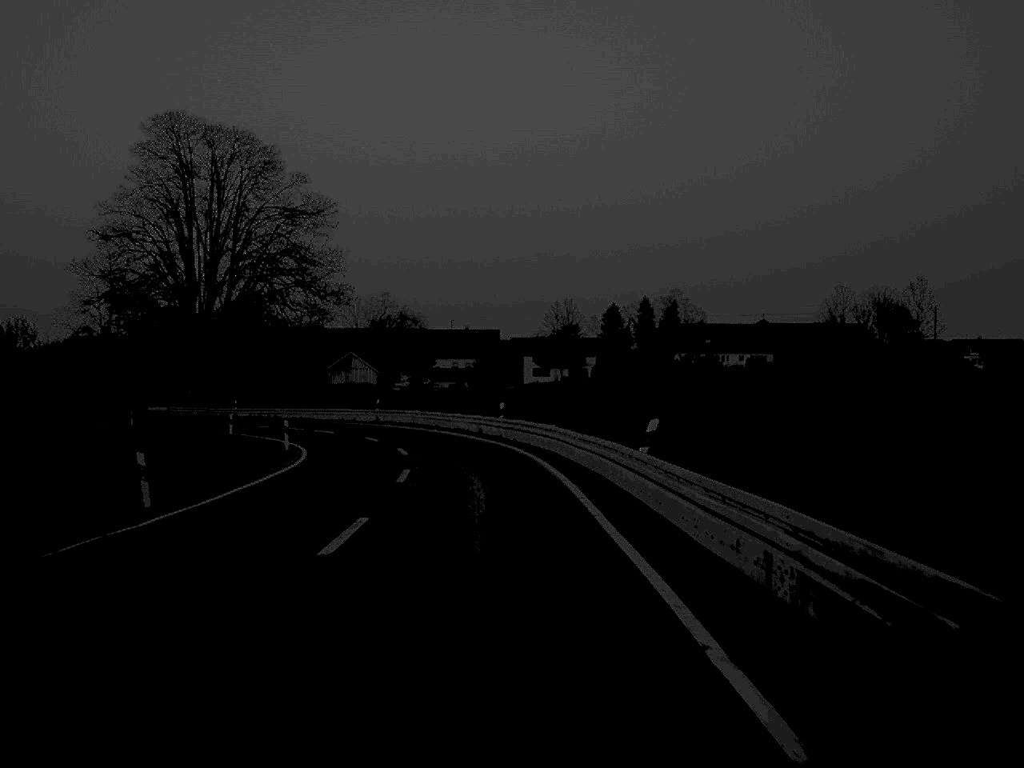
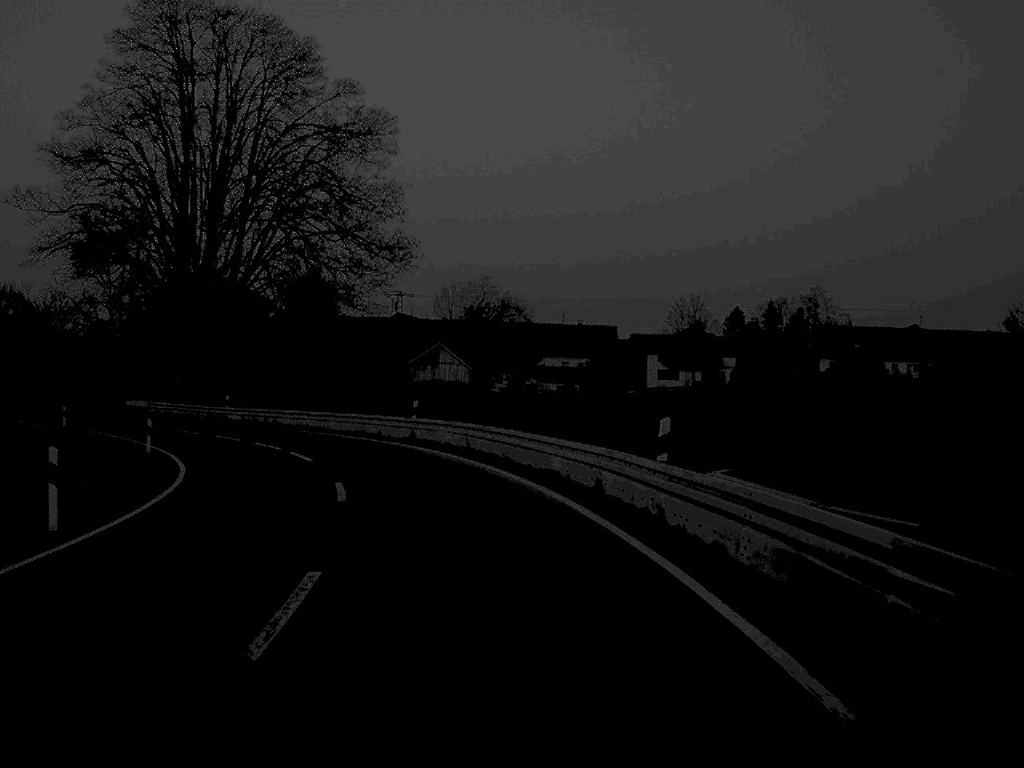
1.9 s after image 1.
(-1.0, +29.6) m; -5°
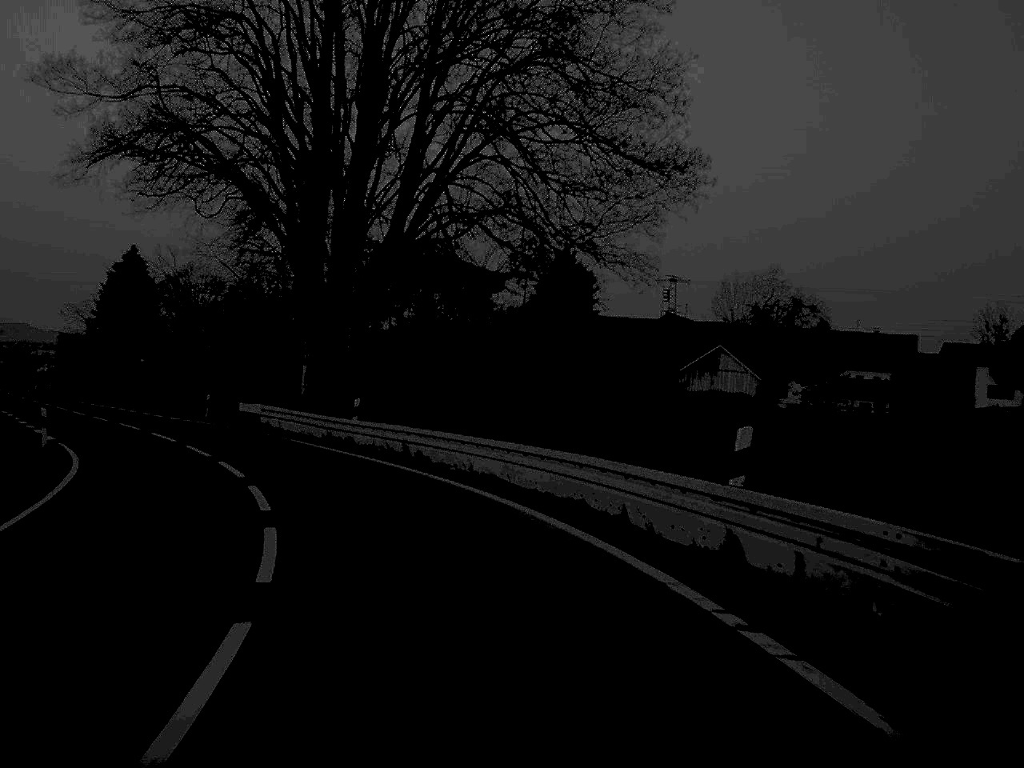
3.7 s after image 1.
(-2.5, +26.9) m; -12°
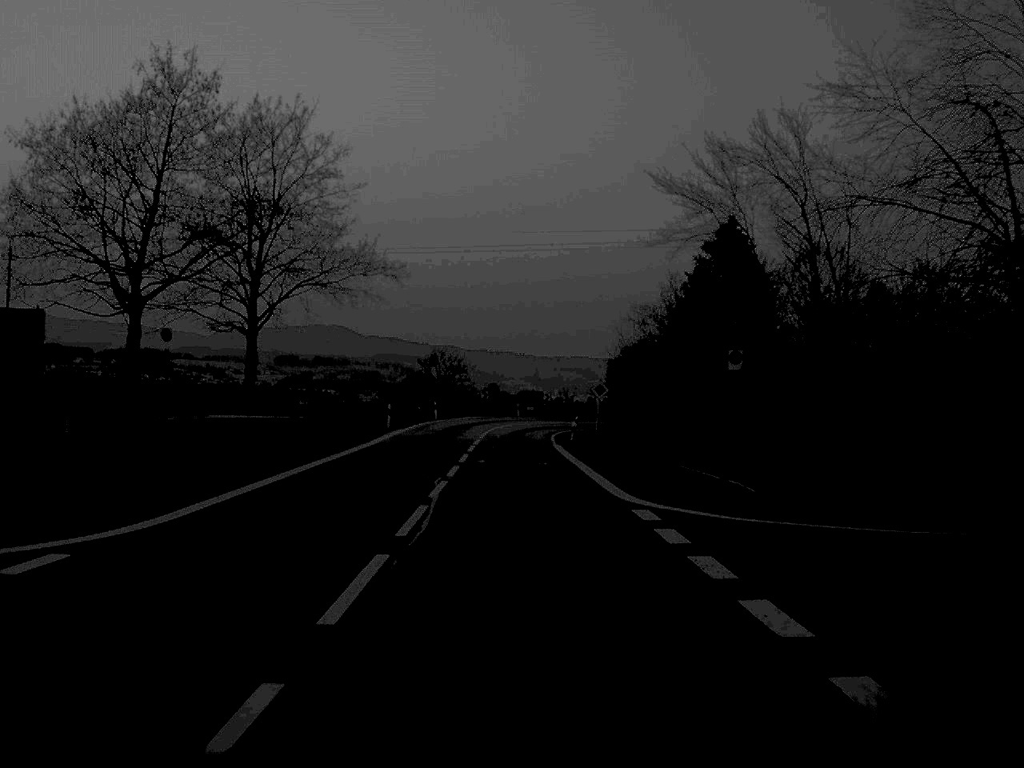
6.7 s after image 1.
(-11.9, +43.1) m; -27°
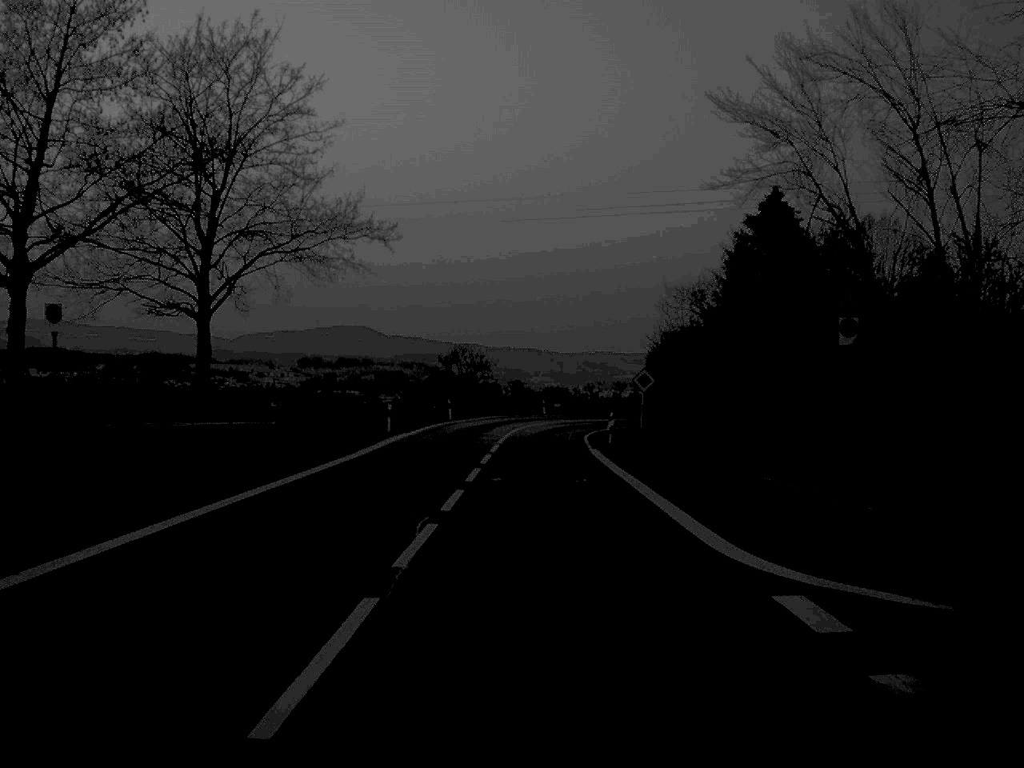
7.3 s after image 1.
(-0.1, +9.2) m; -1°
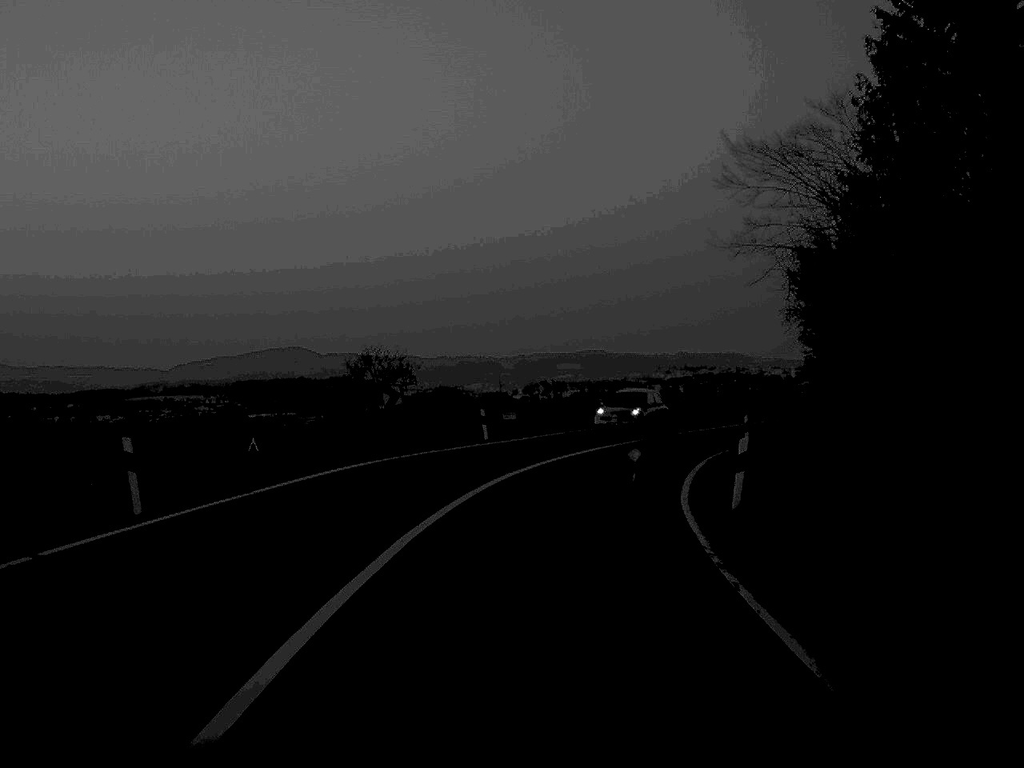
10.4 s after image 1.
(+0.6, +47.7) m; +3°
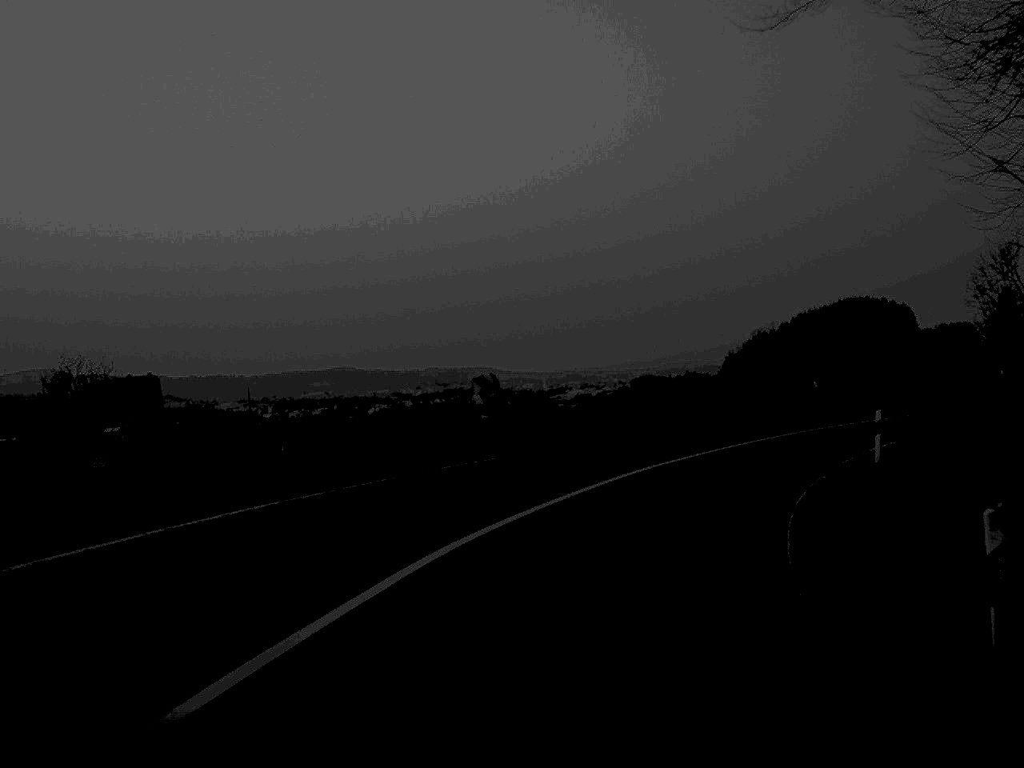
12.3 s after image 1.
(+2.4, +29.2) m; +11°
